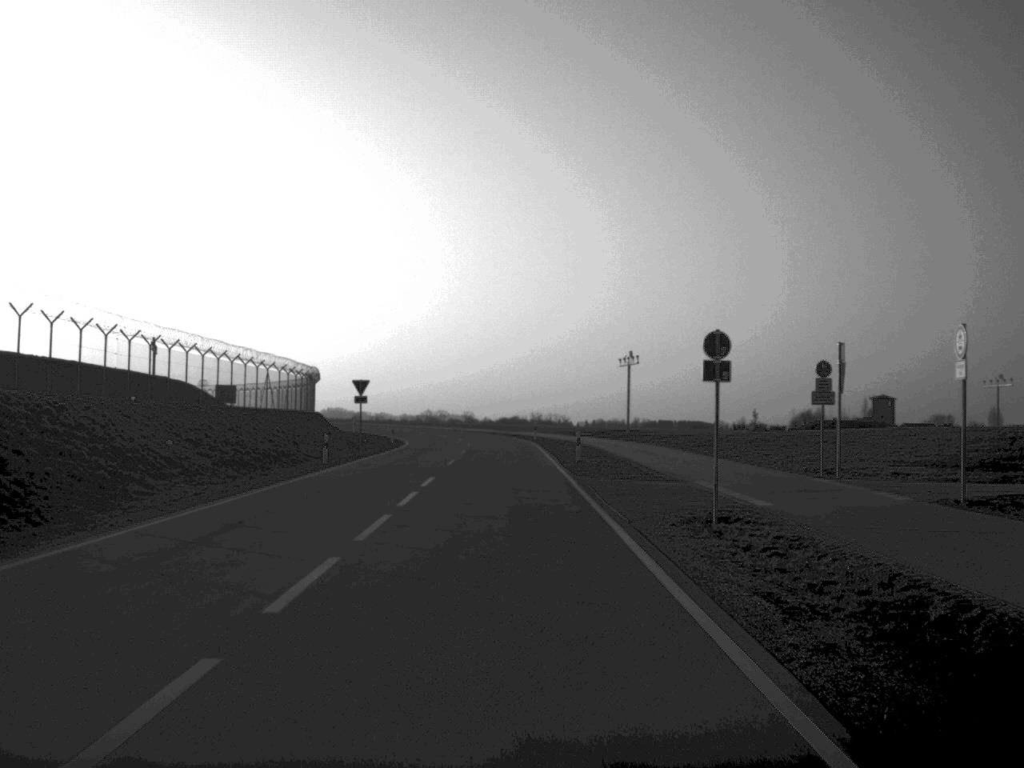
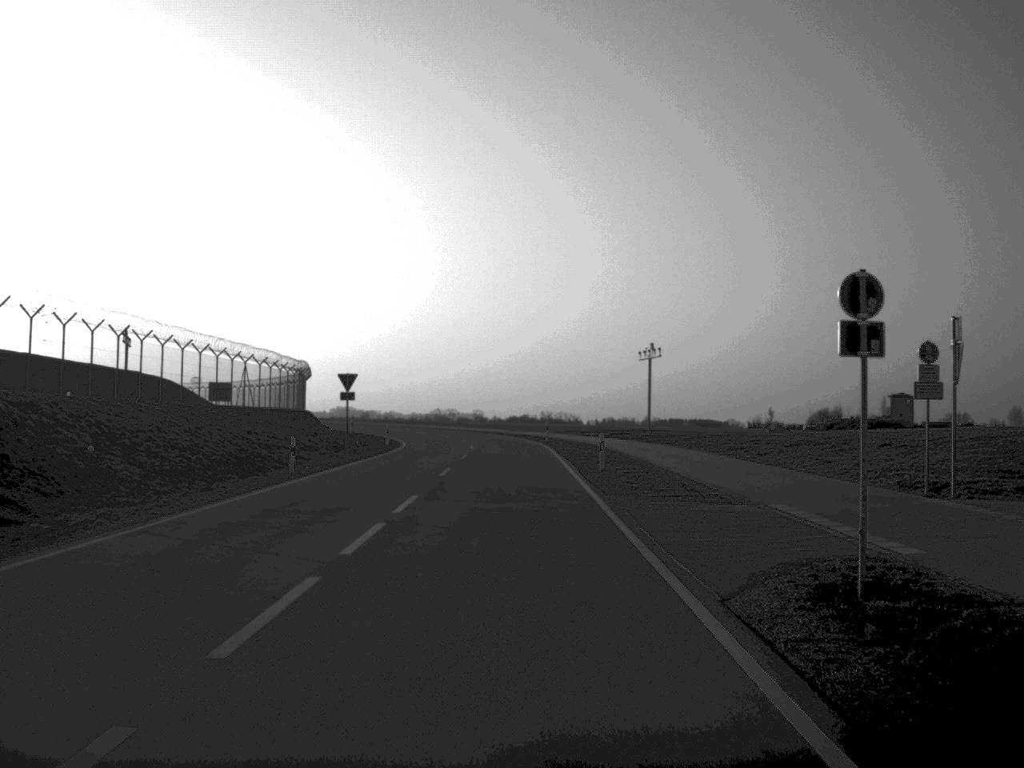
(0.0, +7.8) m; 0°
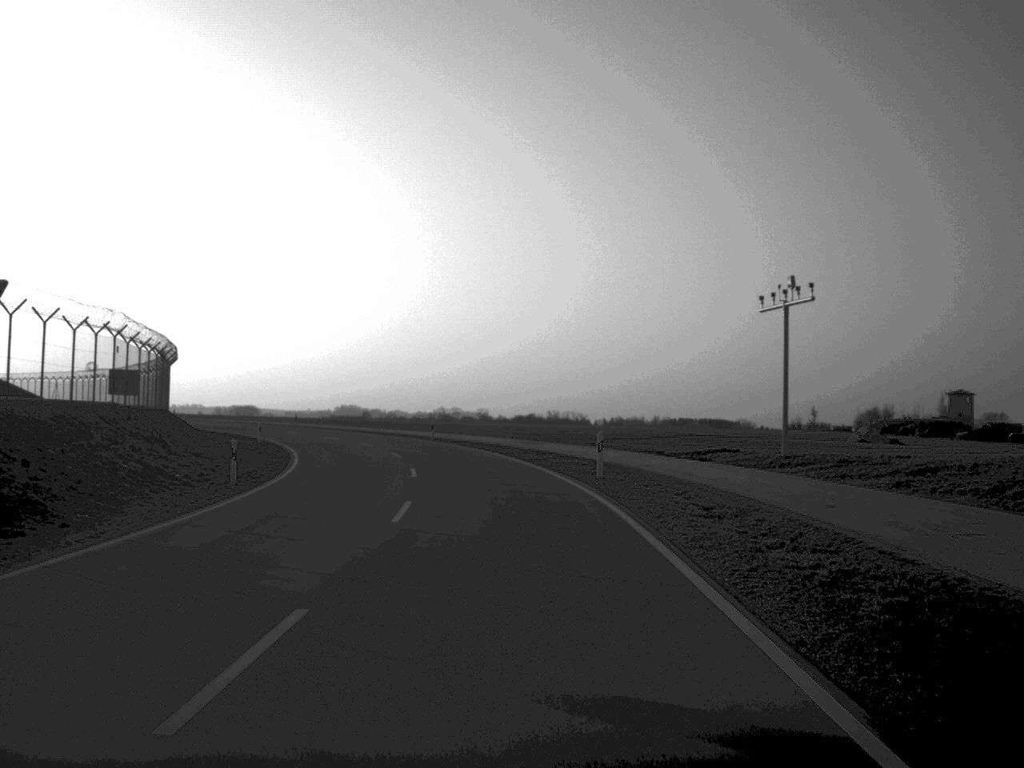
(-0.4, +37.9) m; 0°
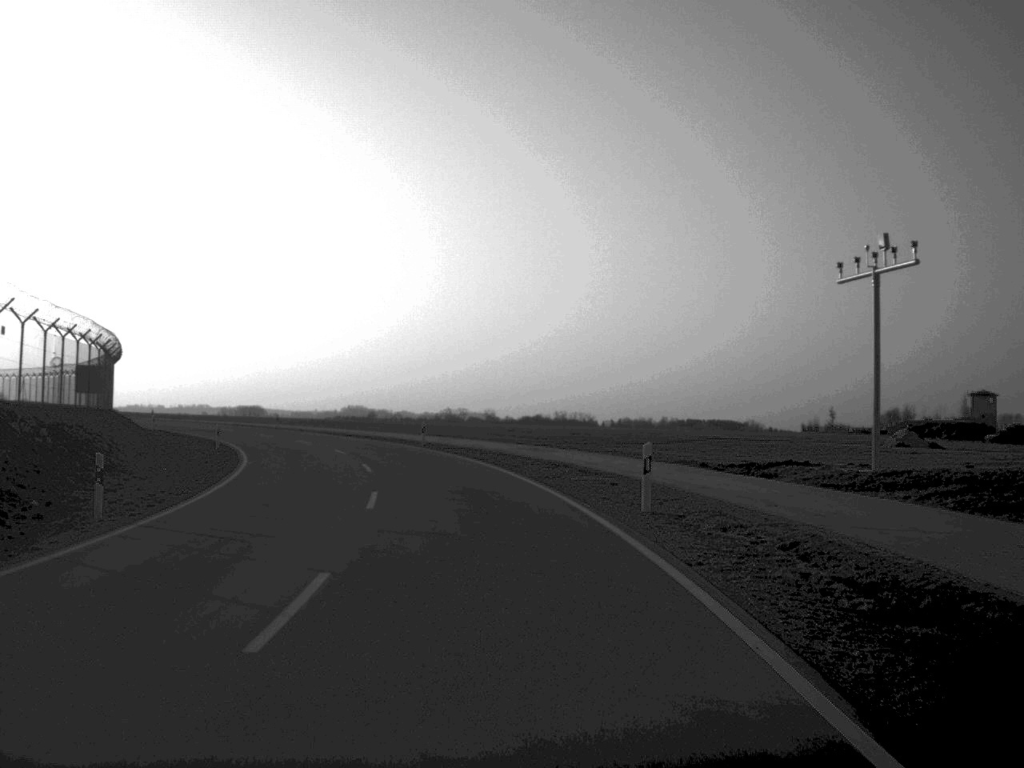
(0.0, +9.8) m; 0°
